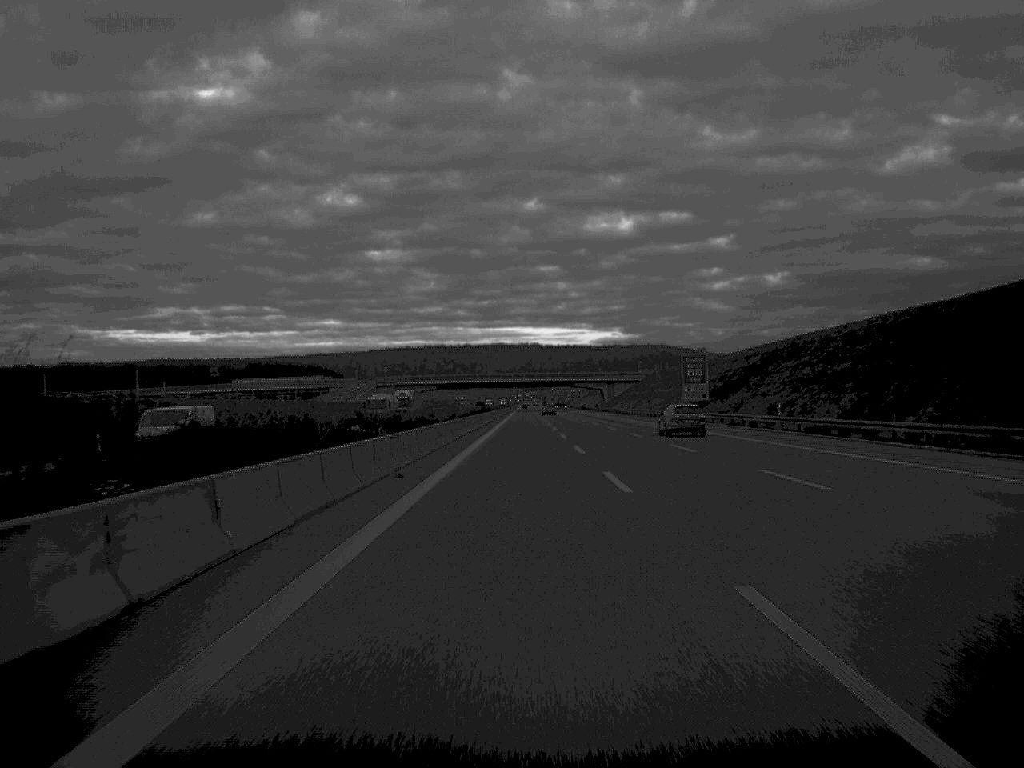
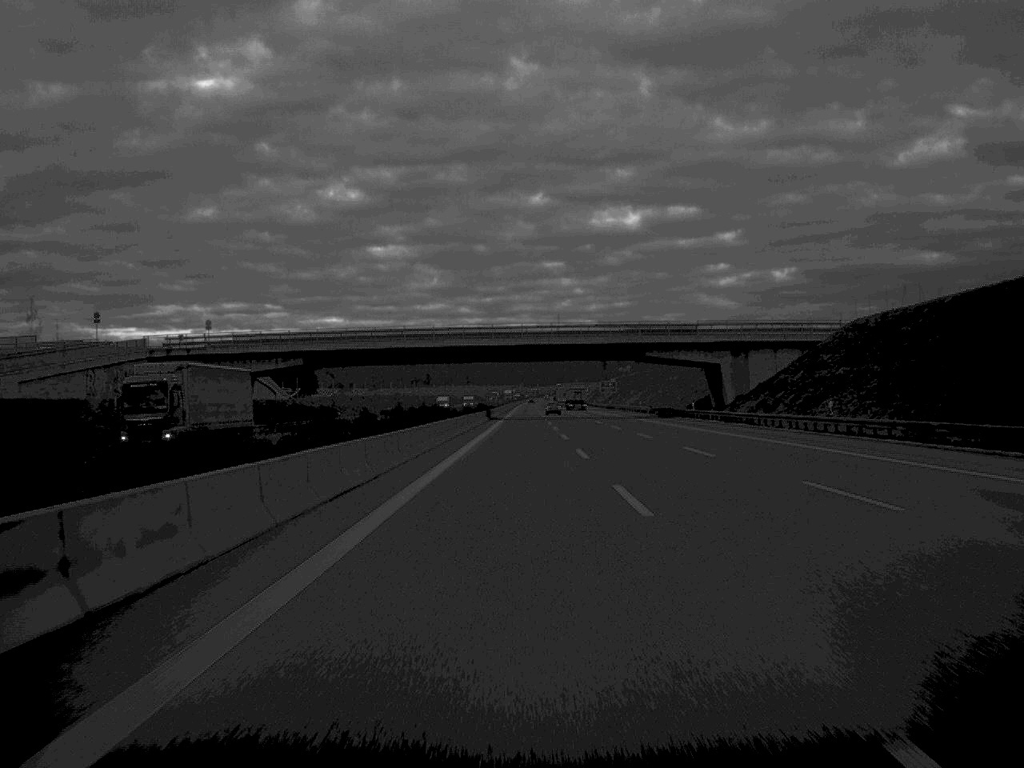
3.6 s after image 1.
(-0.2, +164.8) m; 0°
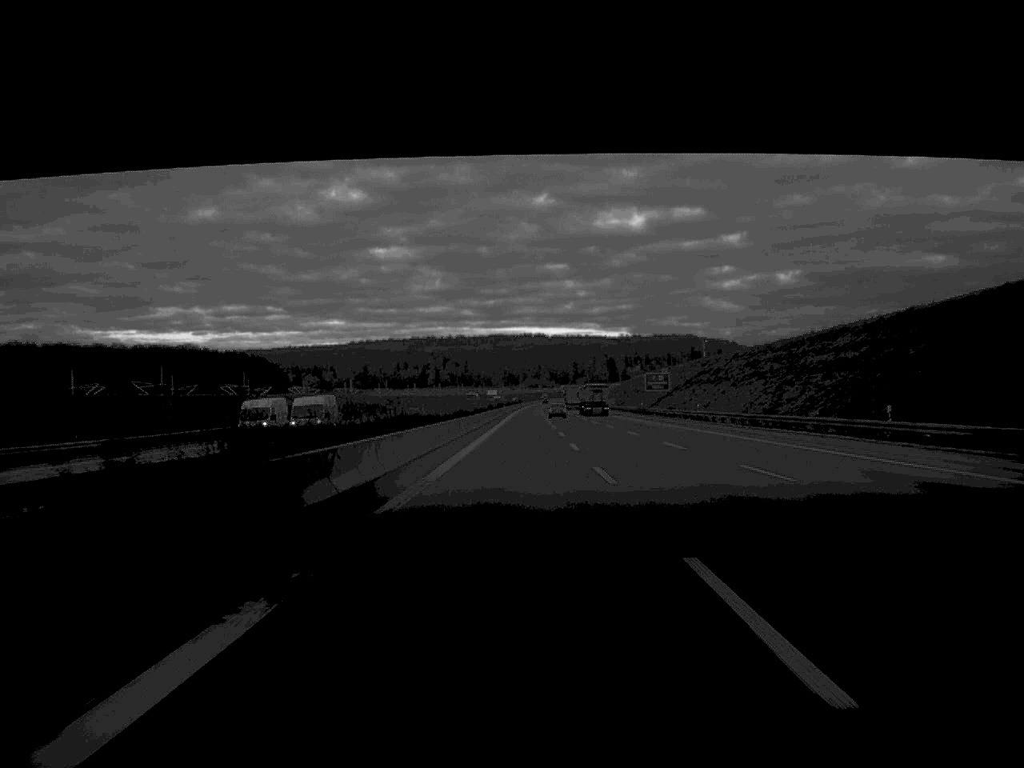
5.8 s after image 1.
(-0.1, +99.7) m; 0°
